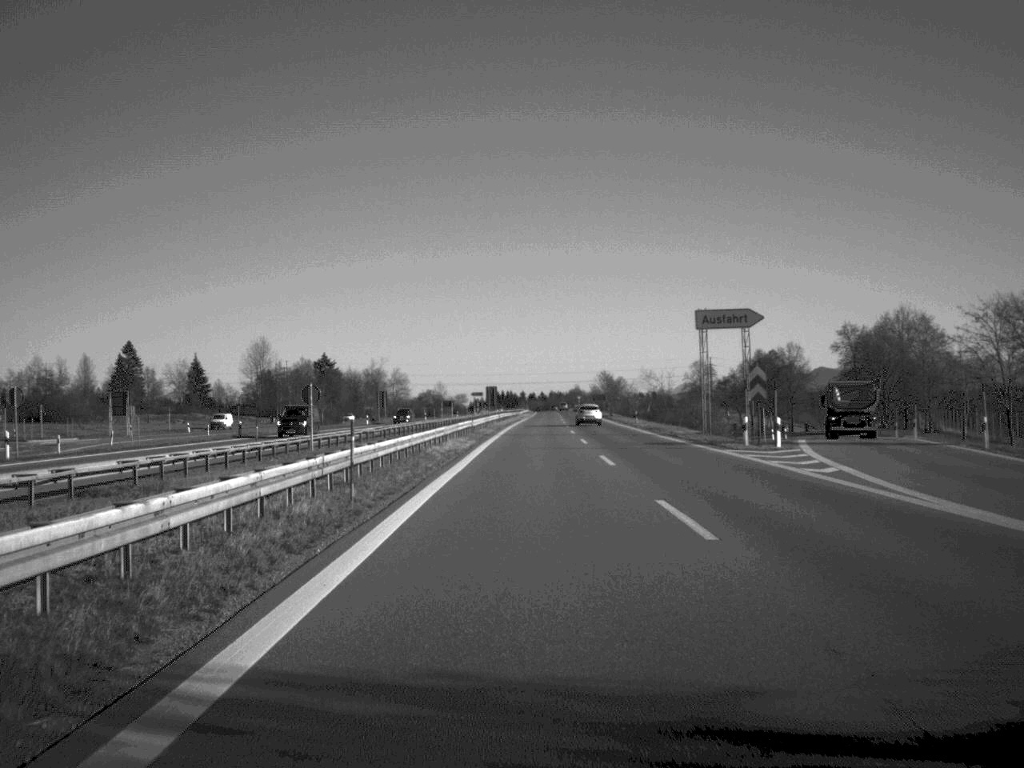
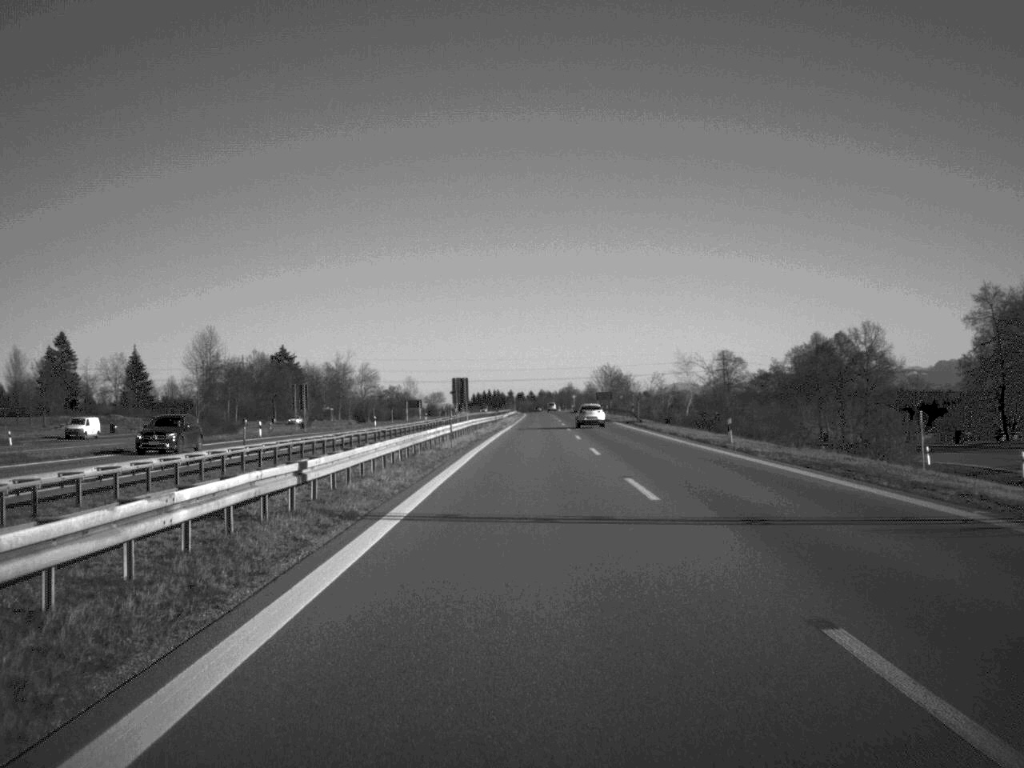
(+0.3, +47.5) m; 0°
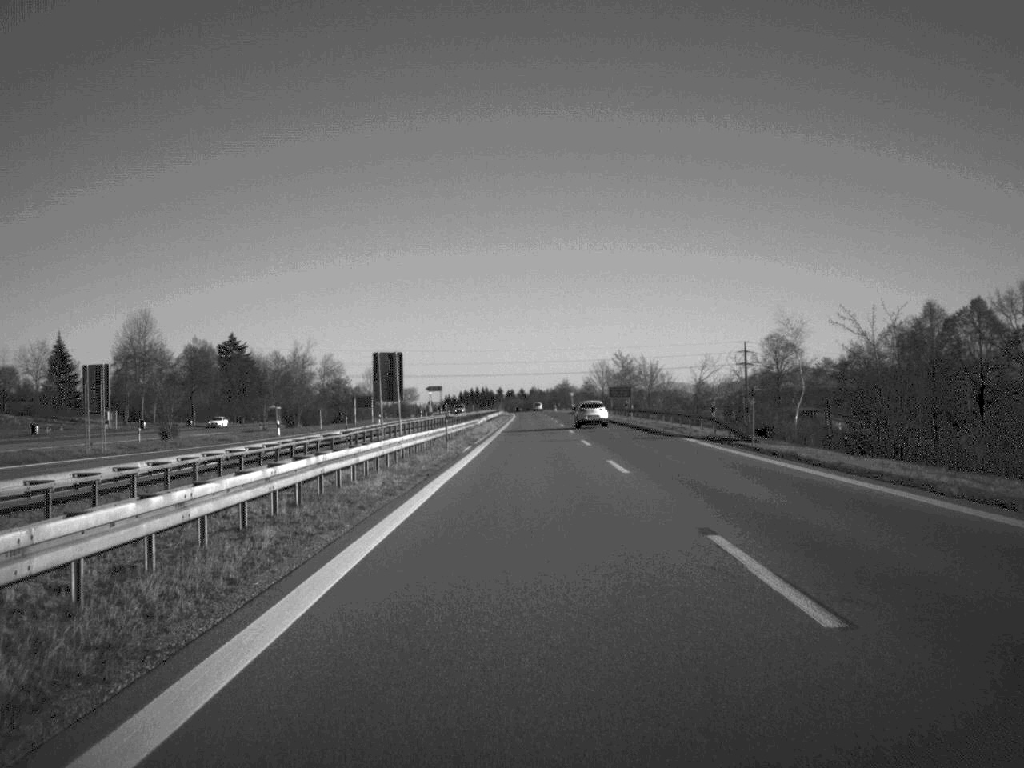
(+0.2, +47.4) m; 0°
